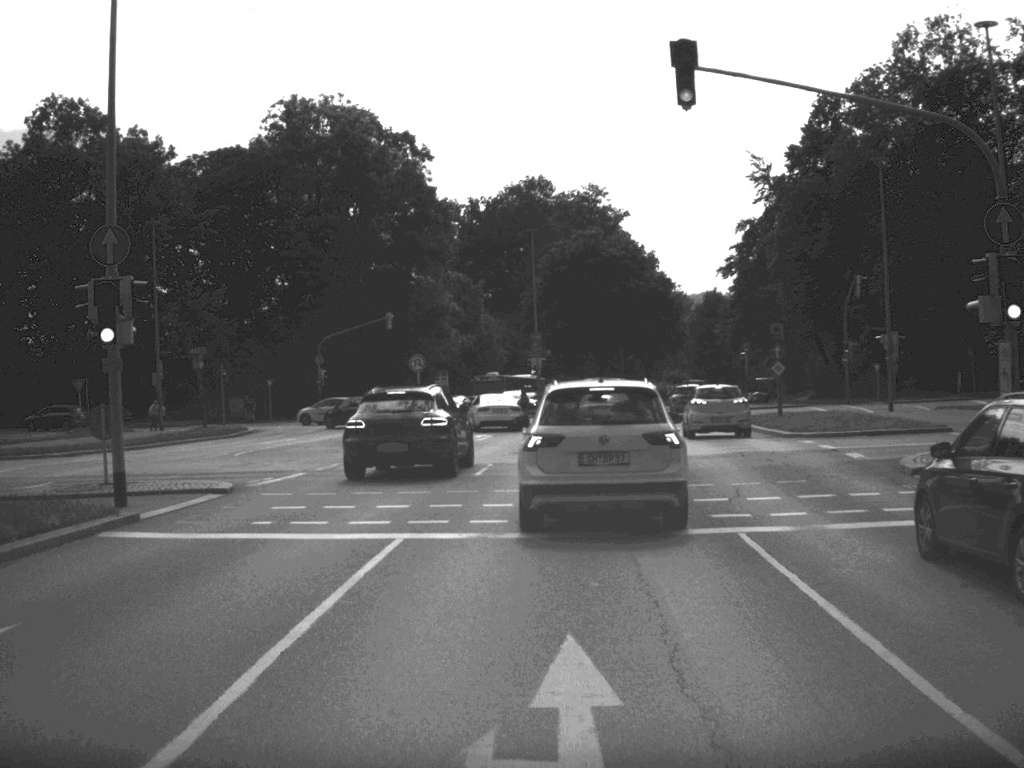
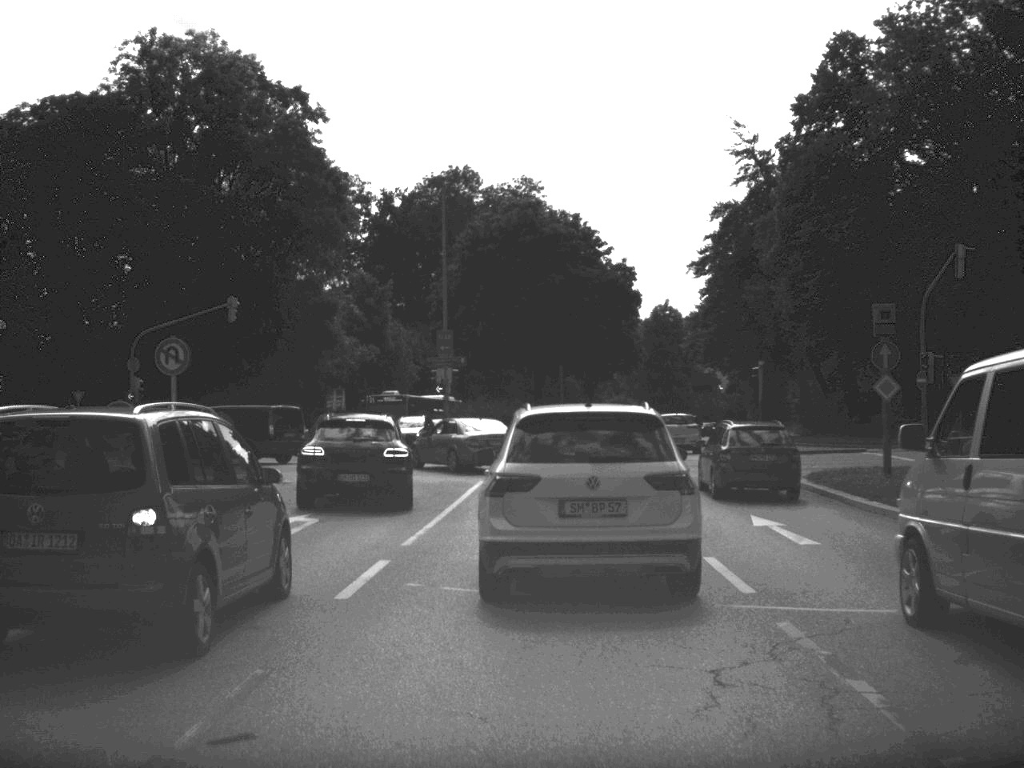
(+0.7, +23.4) m; +3°
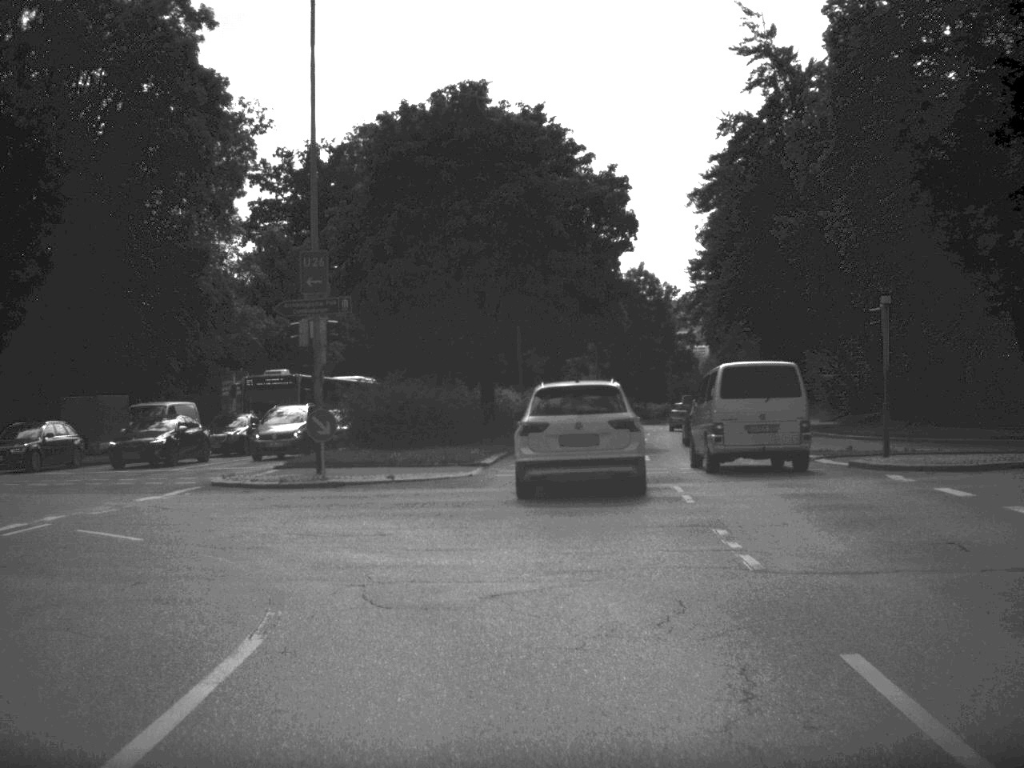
(+0.3, +20.9) m; +2°
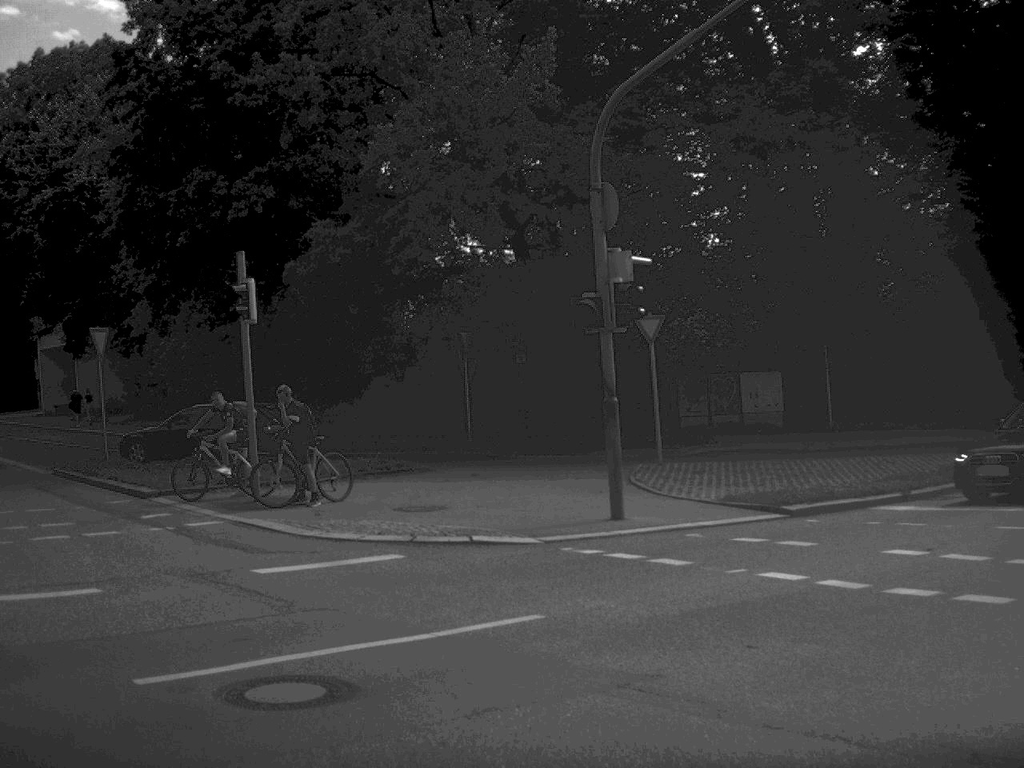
(-5.7, +17.5) m; -48°
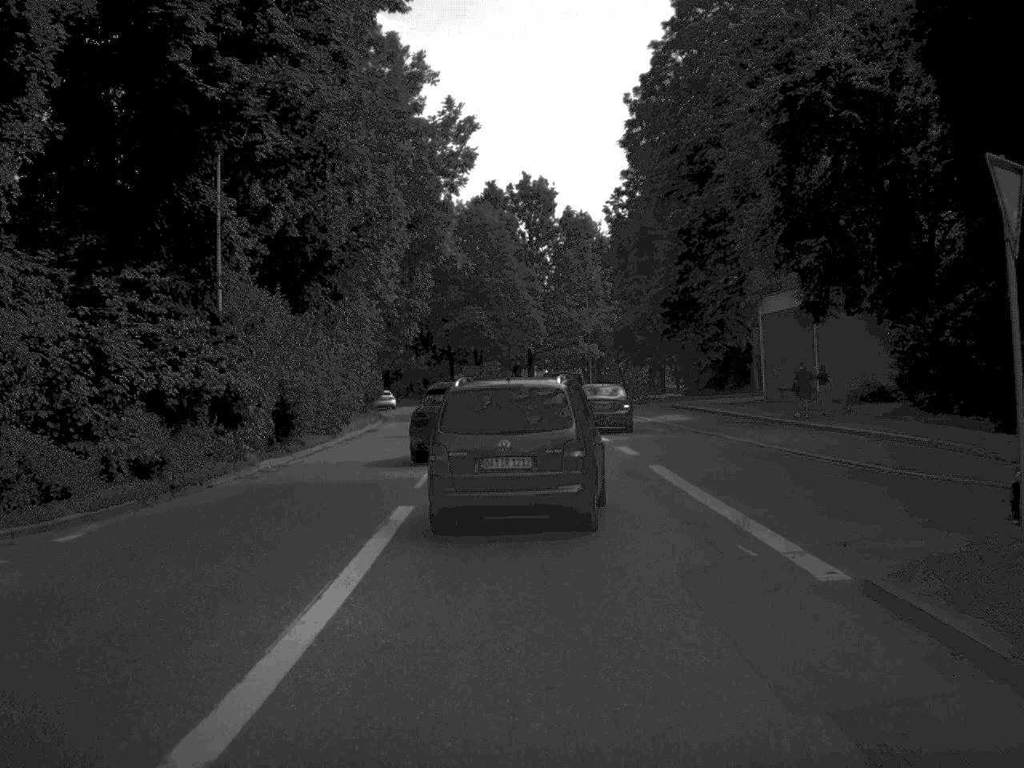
(-6.7, +17.4) m; -31°
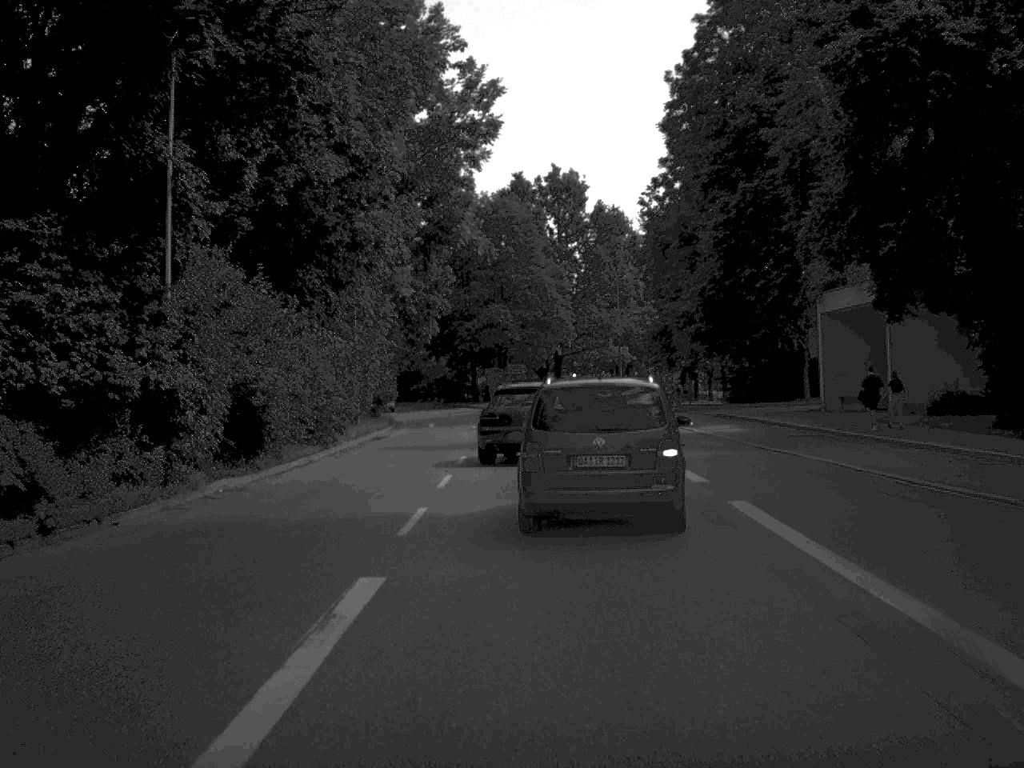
(-0.1, +6.2) m; -1°
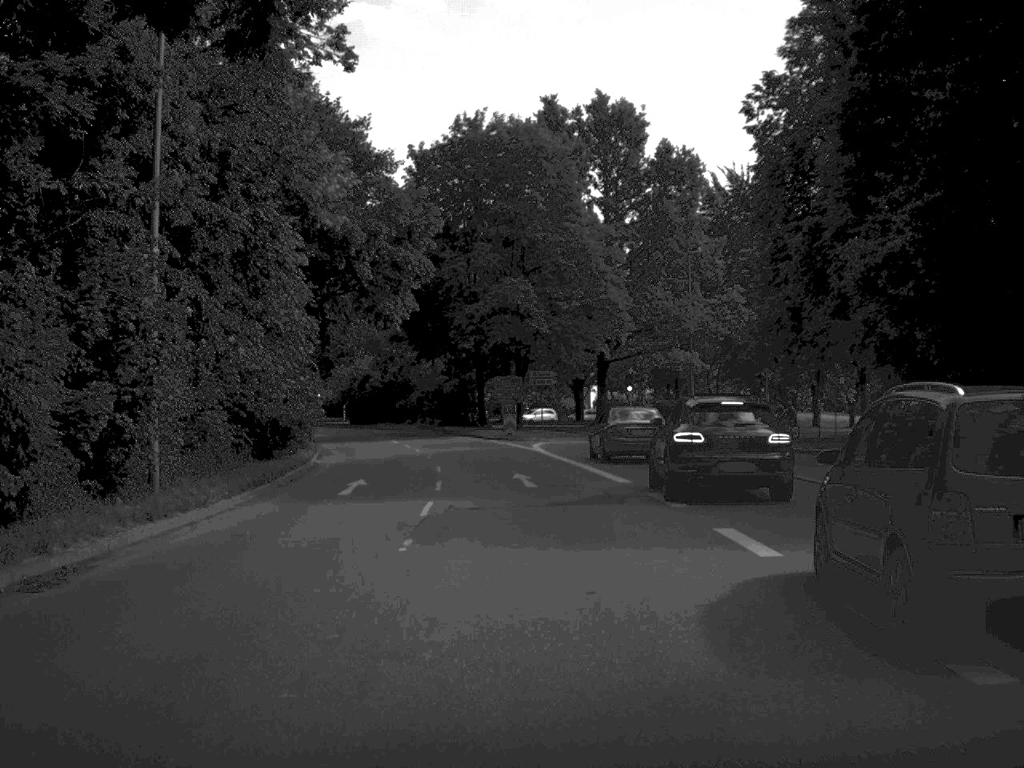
(-0.2, +30.9) m; -1°
